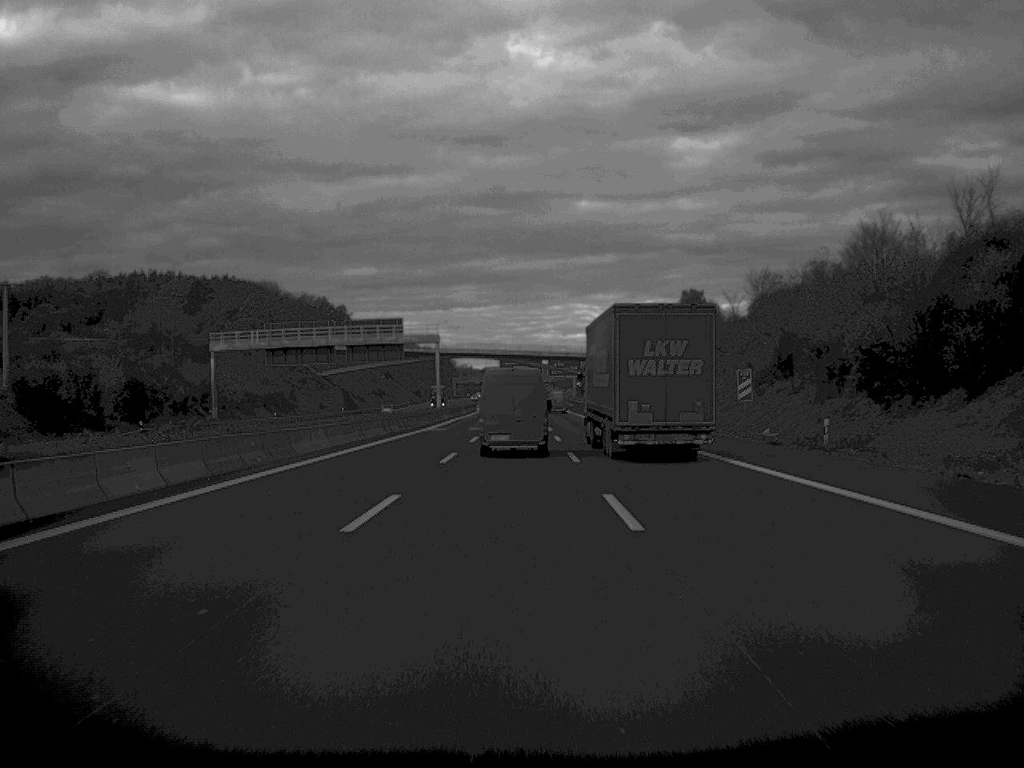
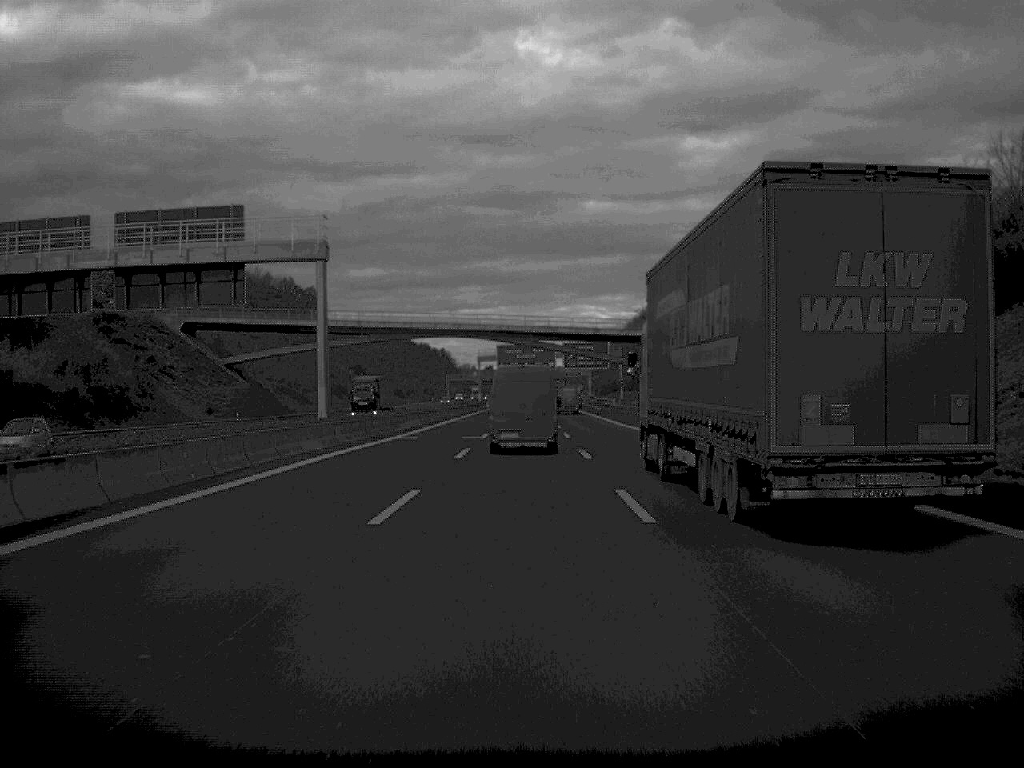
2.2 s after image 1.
(-0.3, +70.6) m; 0°
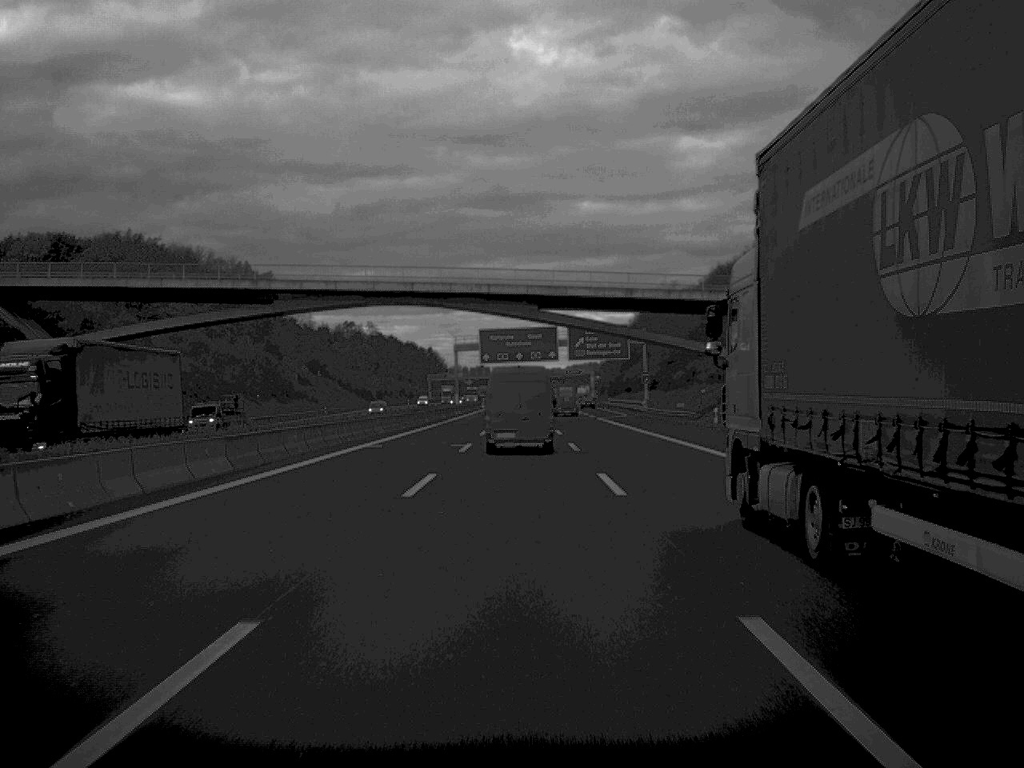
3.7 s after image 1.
(+0.1, +48.8) m; 0°
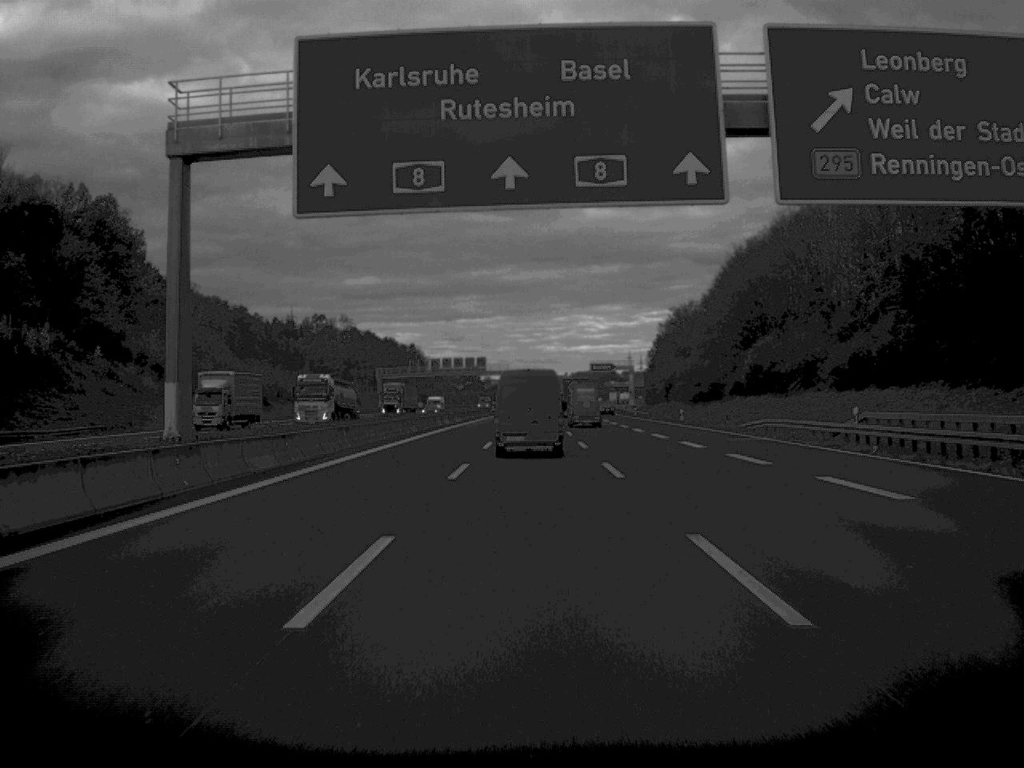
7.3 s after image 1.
(-0.4, +119.3) m; 0°
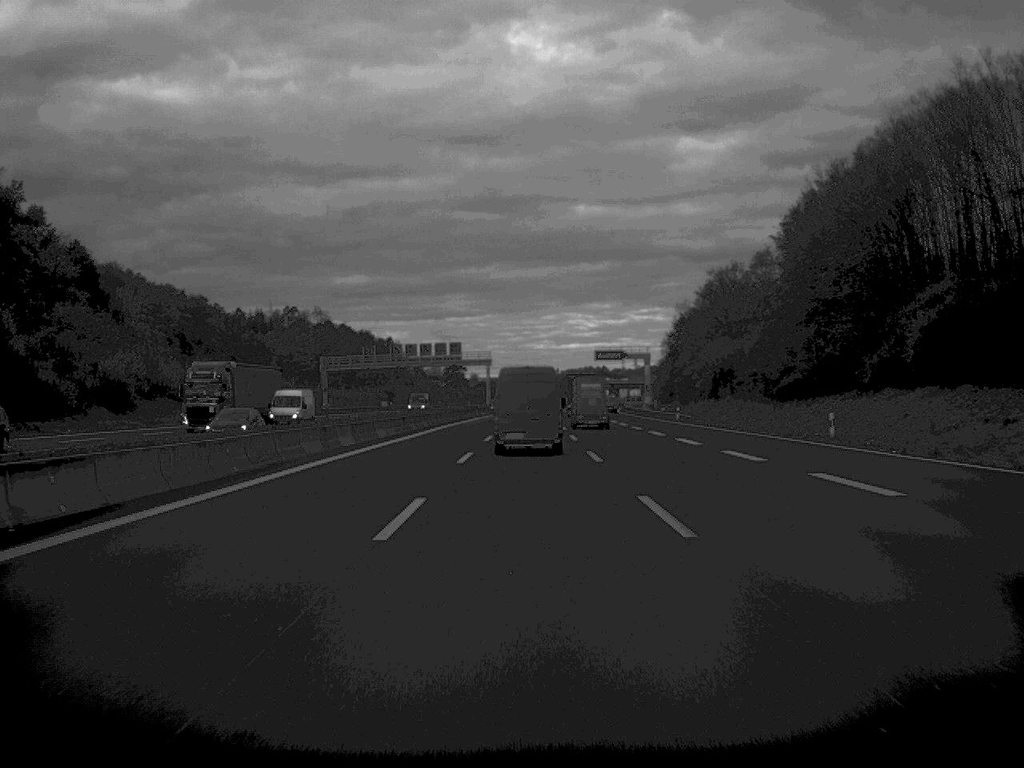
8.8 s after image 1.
(+0.2, +47.7) m; +1°
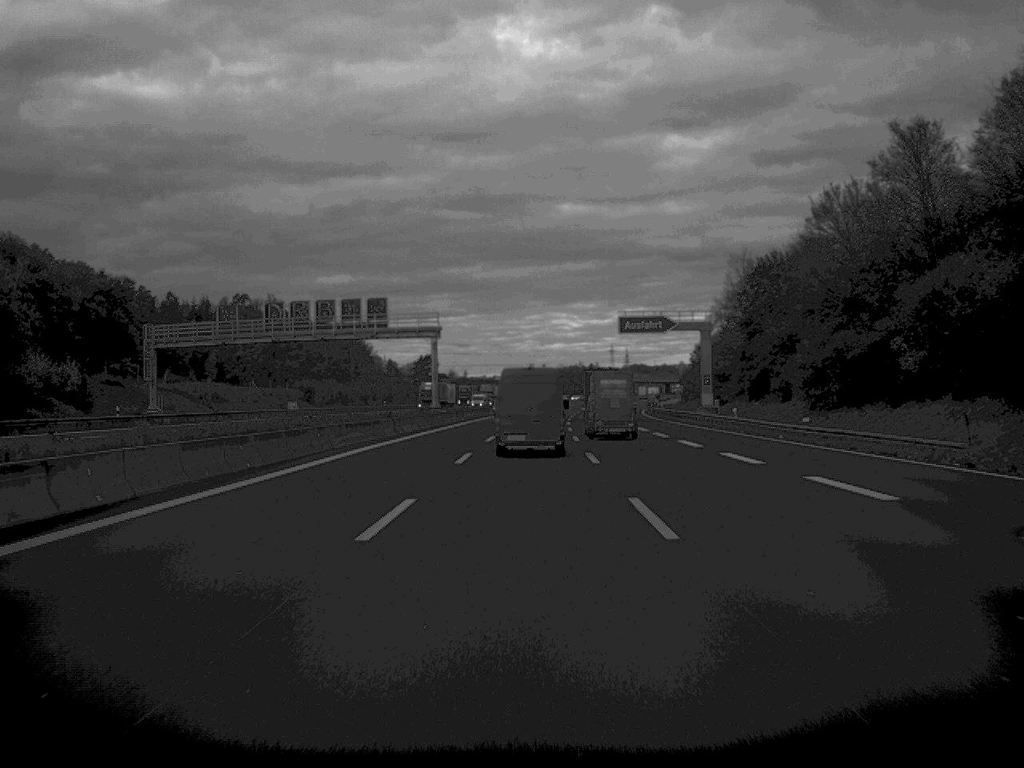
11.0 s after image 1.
(+0.5, +71.7) m; +1°
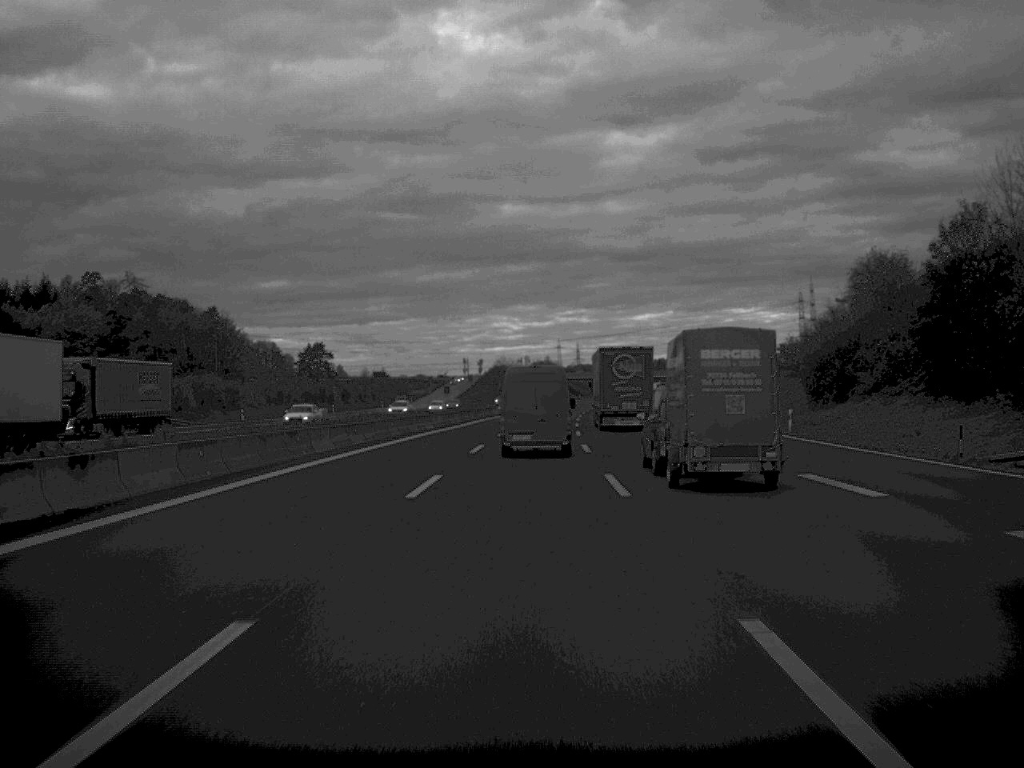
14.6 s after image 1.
(+2.6, +118.4) m; +3°
